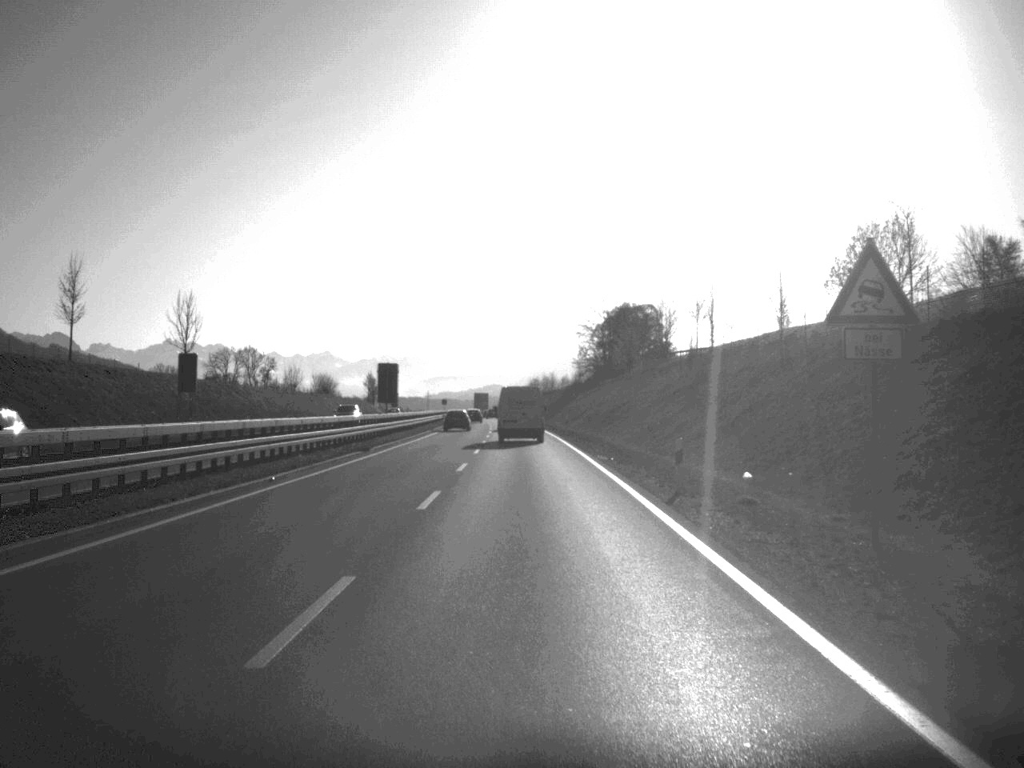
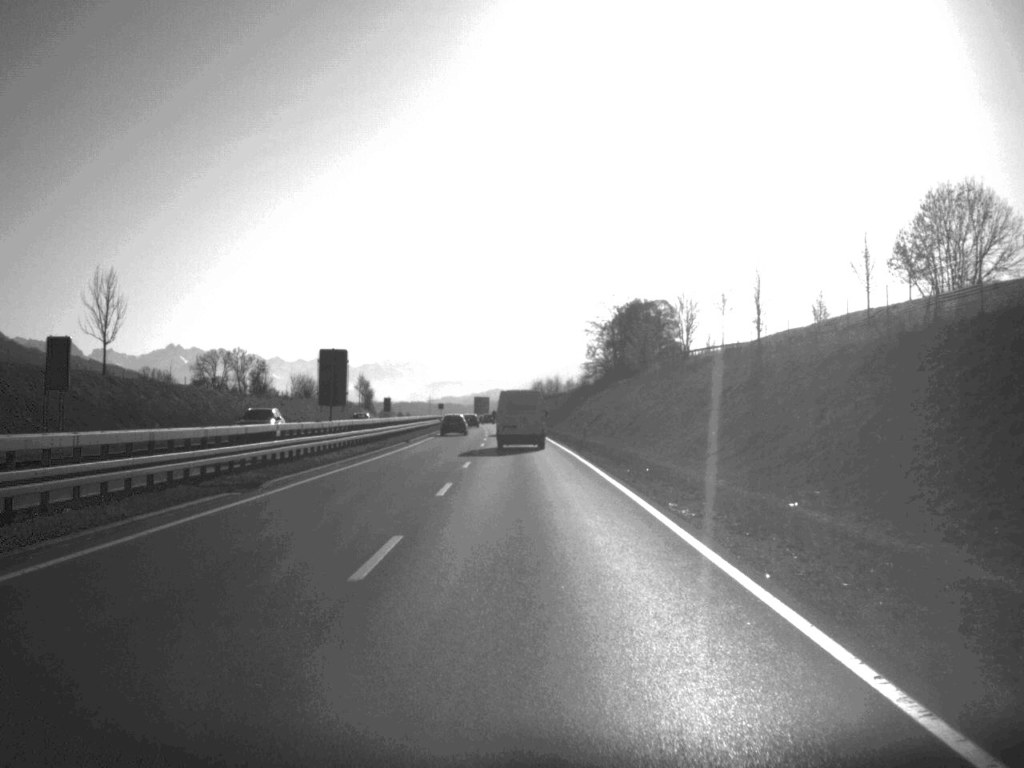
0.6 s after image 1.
(0.0, +19.4) m; 0°
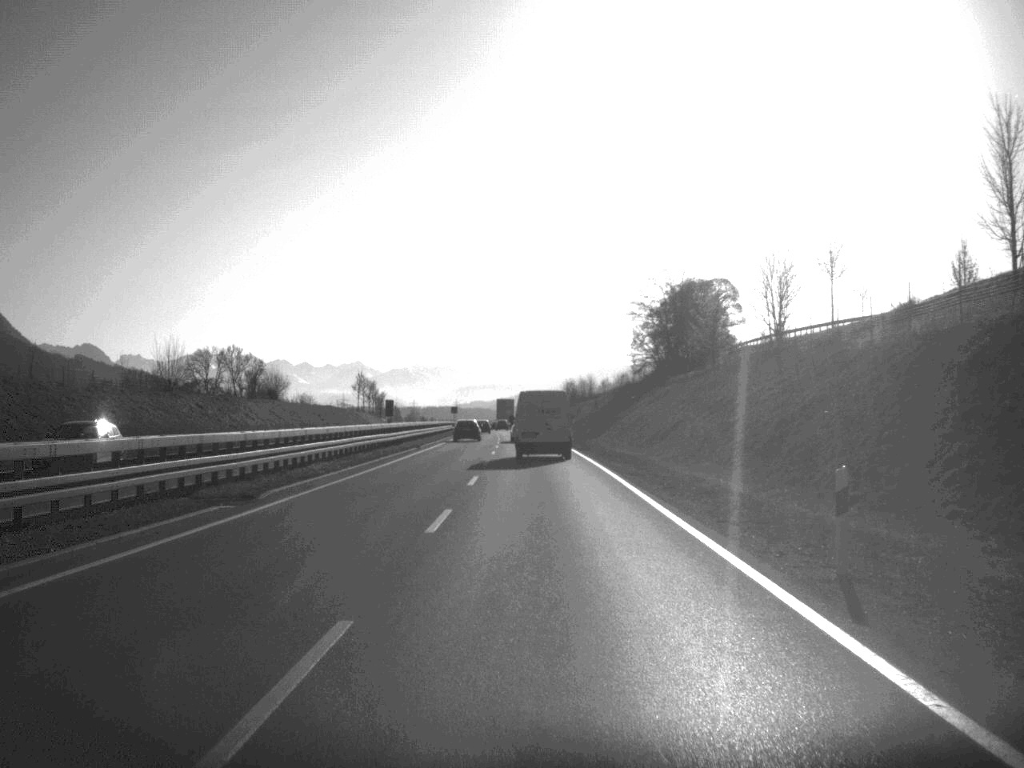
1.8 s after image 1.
(-0.3, +41.8) m; -1°
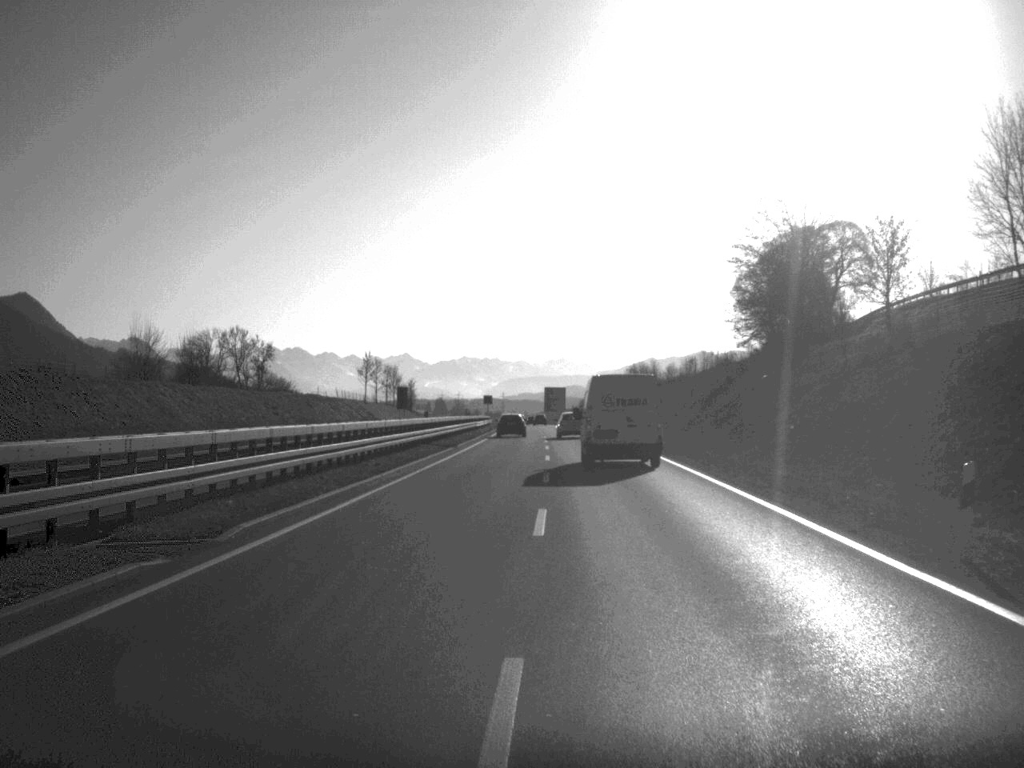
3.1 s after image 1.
(-1.1, +49.2) m; -2°
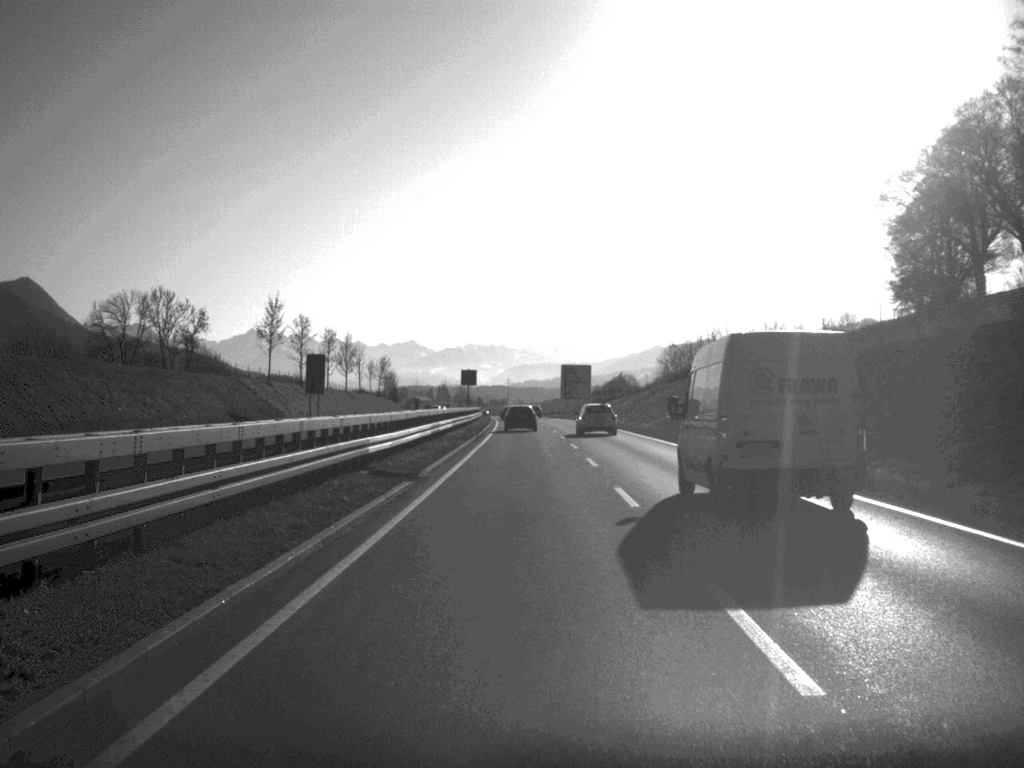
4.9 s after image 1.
(-0.3, +67.6) m; 0°
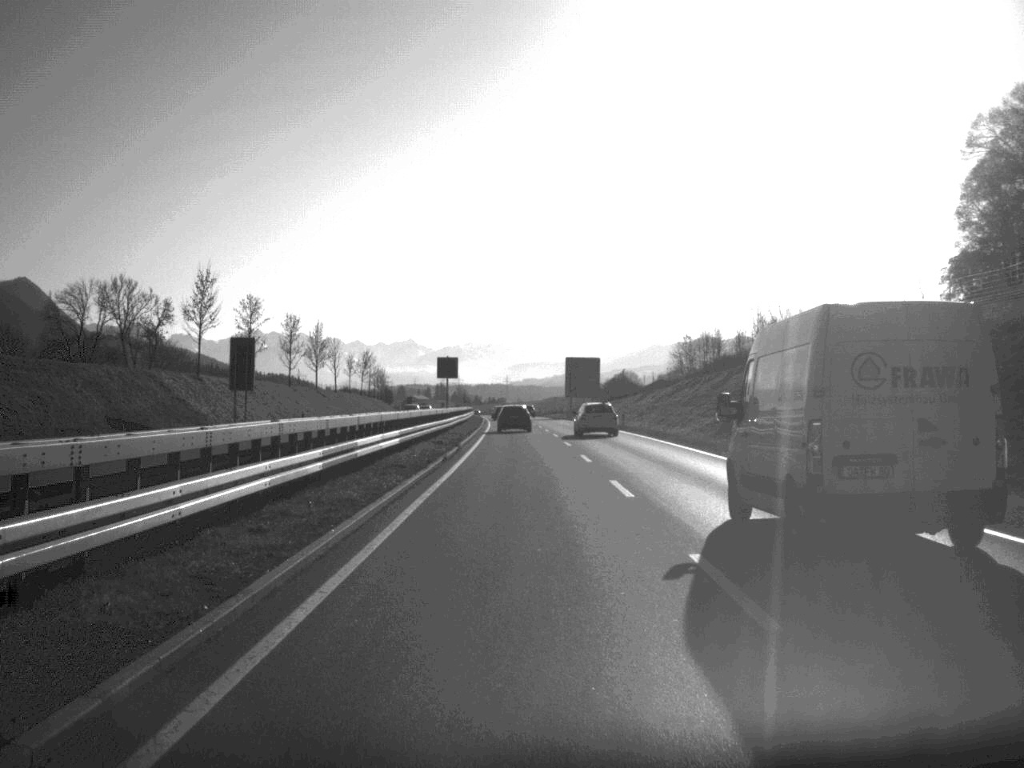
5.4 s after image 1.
(0.0, +21.8) m; 0°
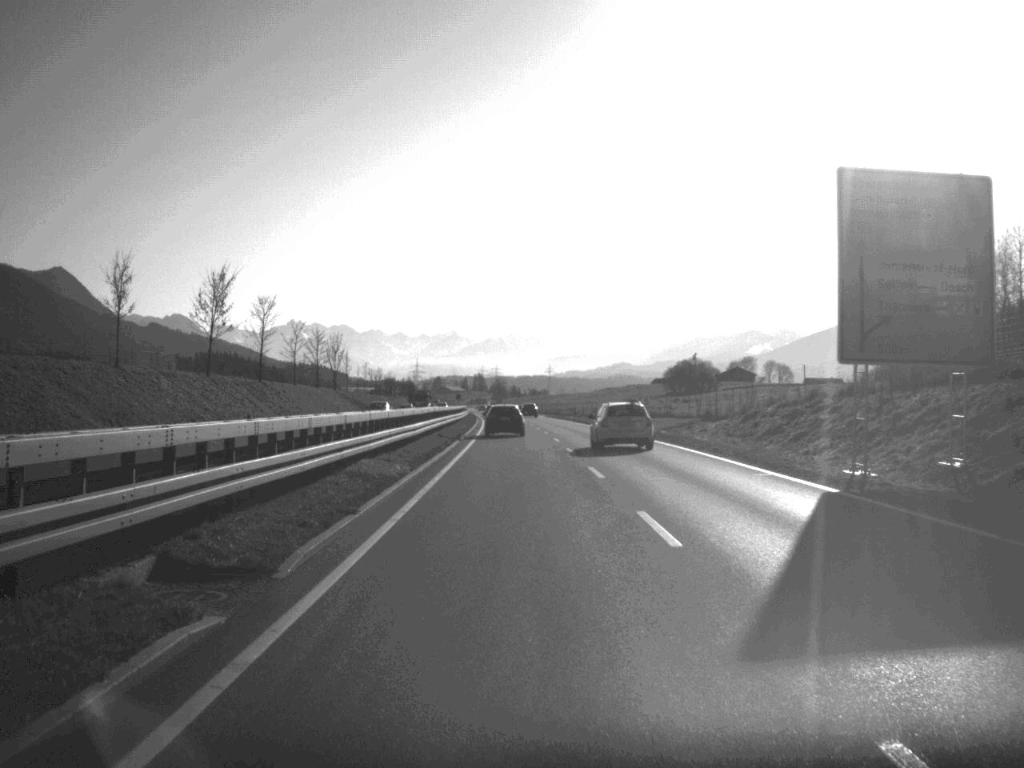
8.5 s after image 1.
(-1.6, +112.5) m; -2°
